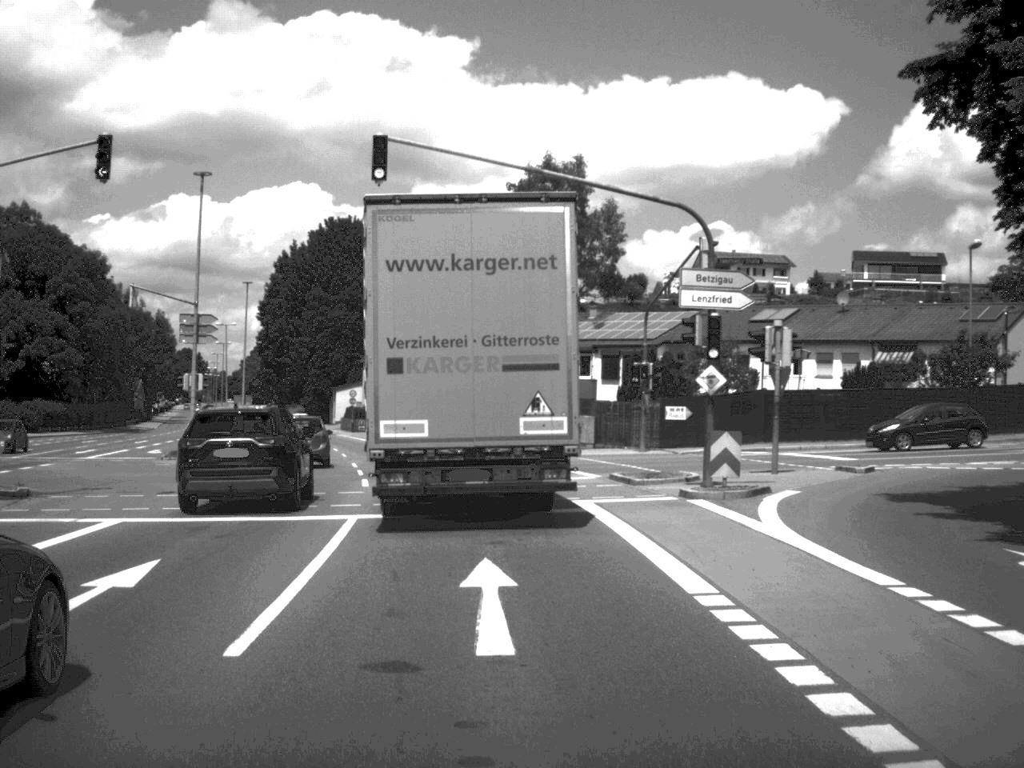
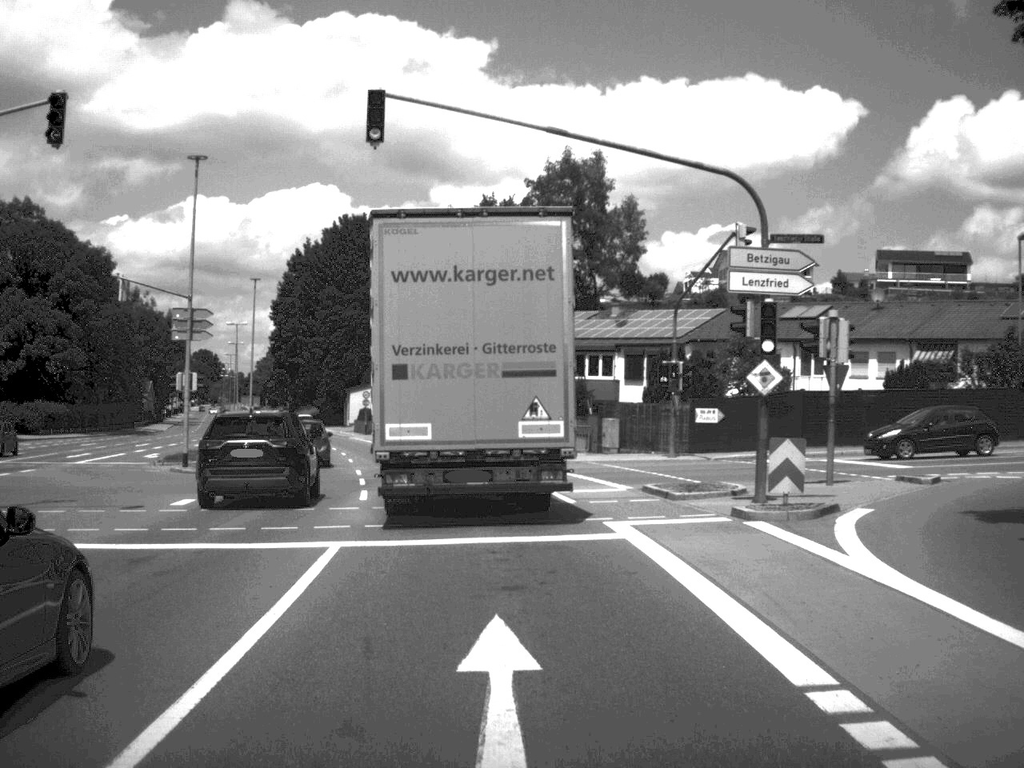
(0.0, +3.4) m; -1°
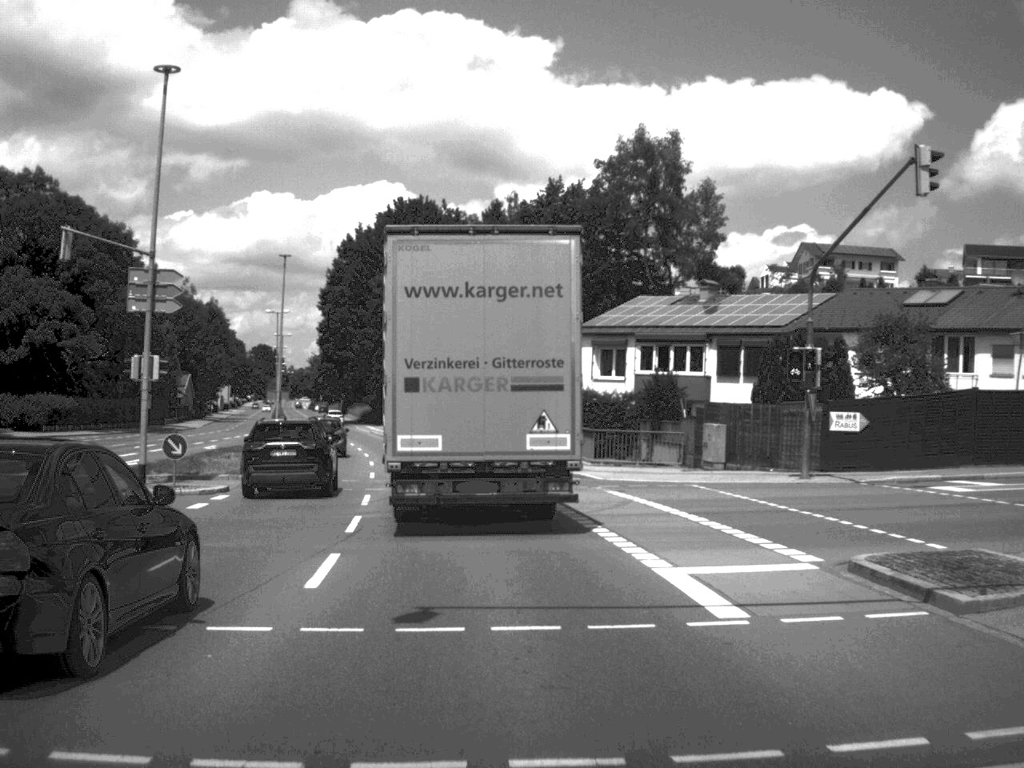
(-0.3, +11.3) m; -3°
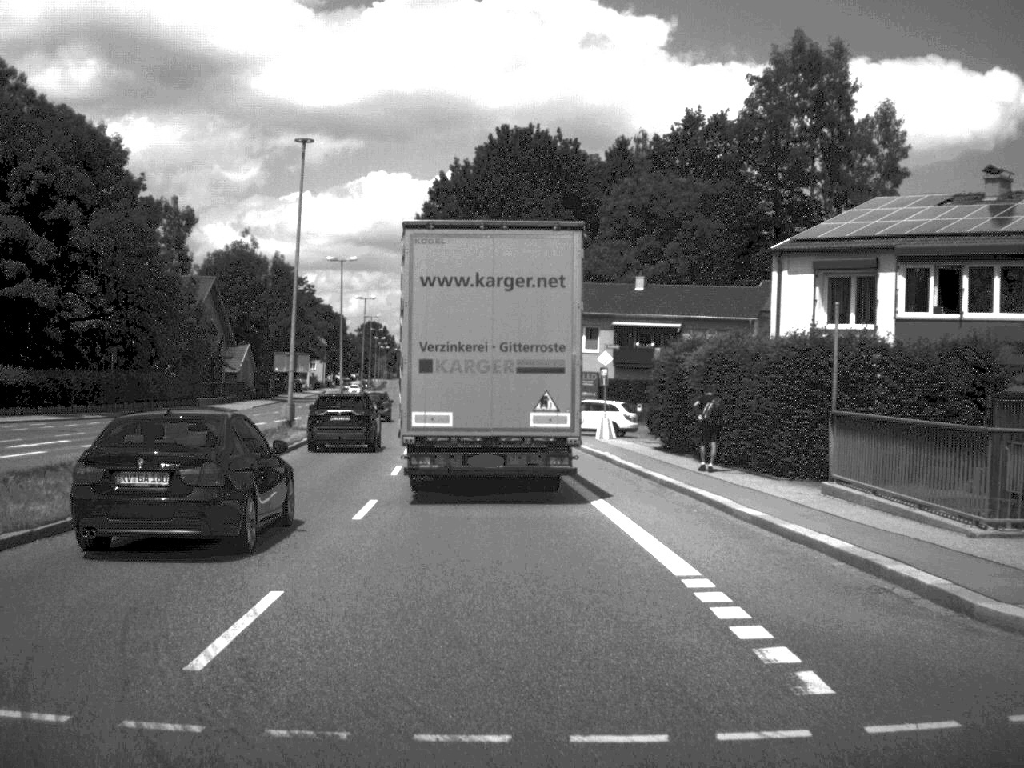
(-1.4, +26.8) m; -6°
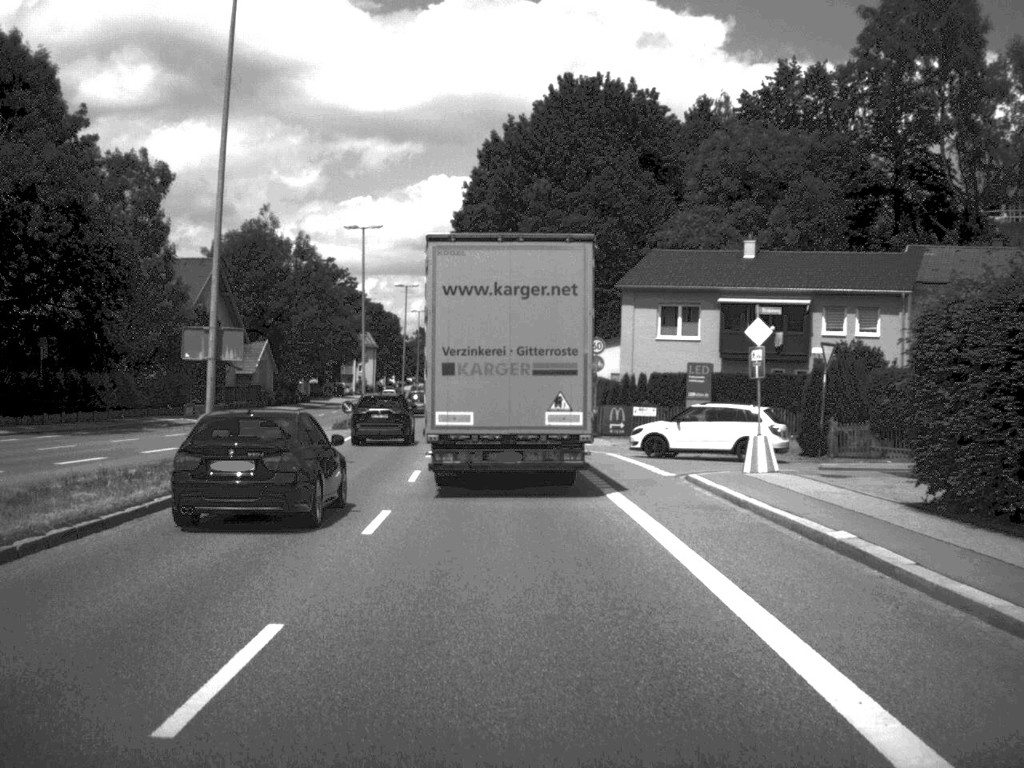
(-0.5, +19.2) m; -3°
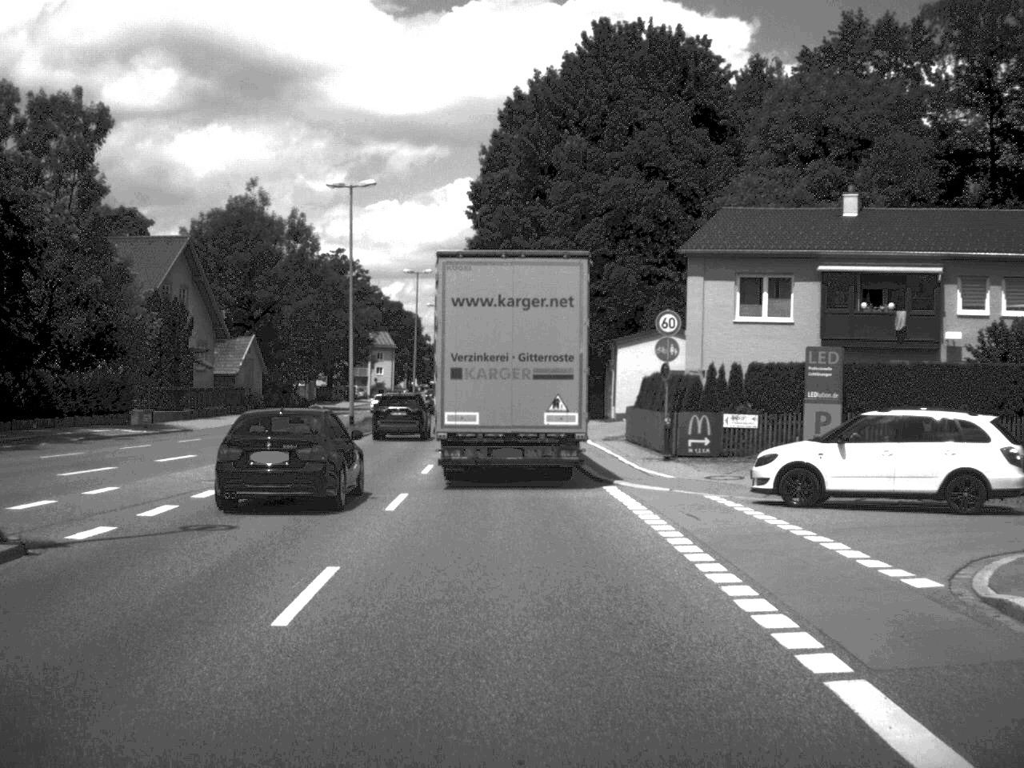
(-0.2, +14.7) m; -1°
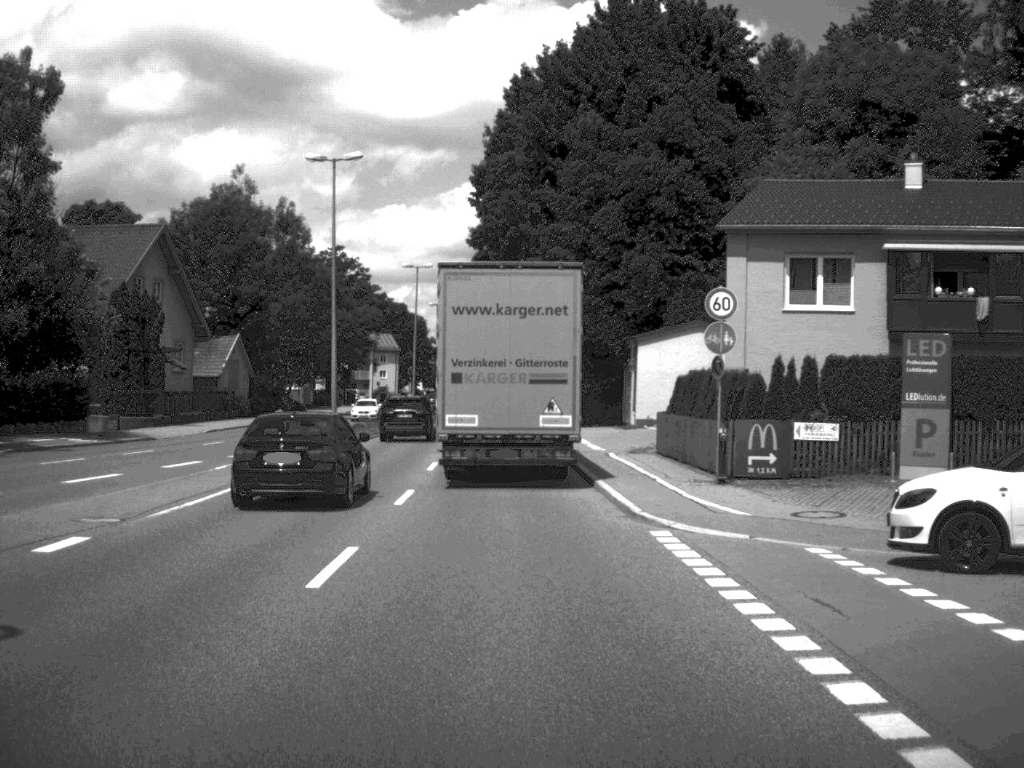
(0.0, +7.0) m; 0°
